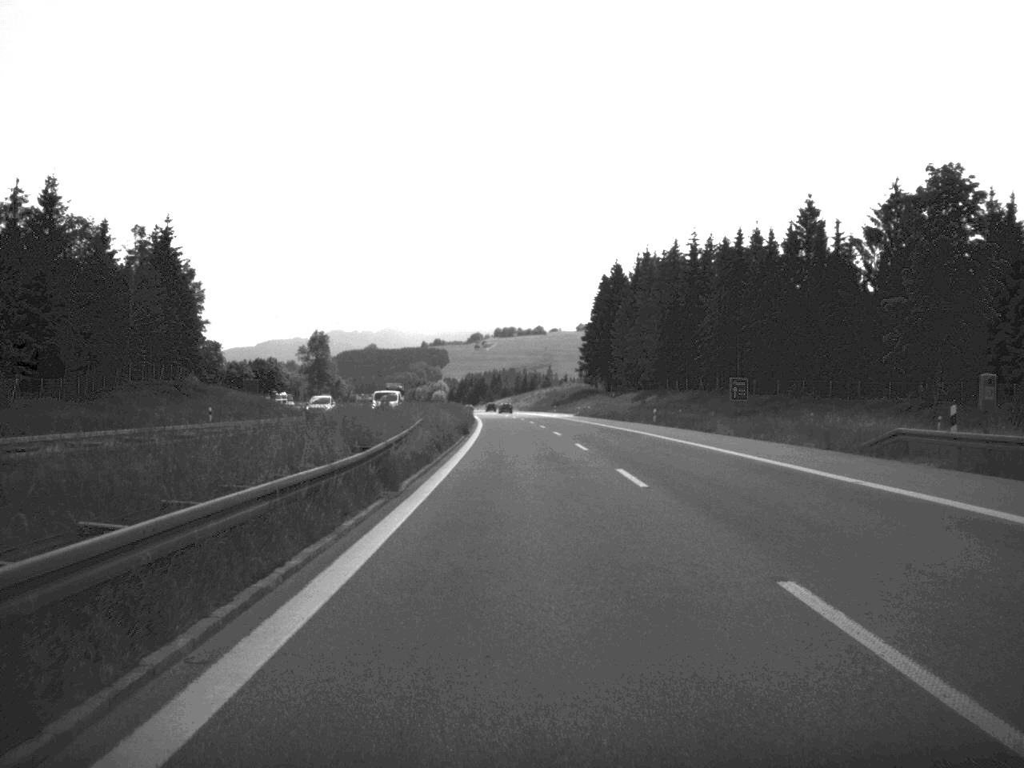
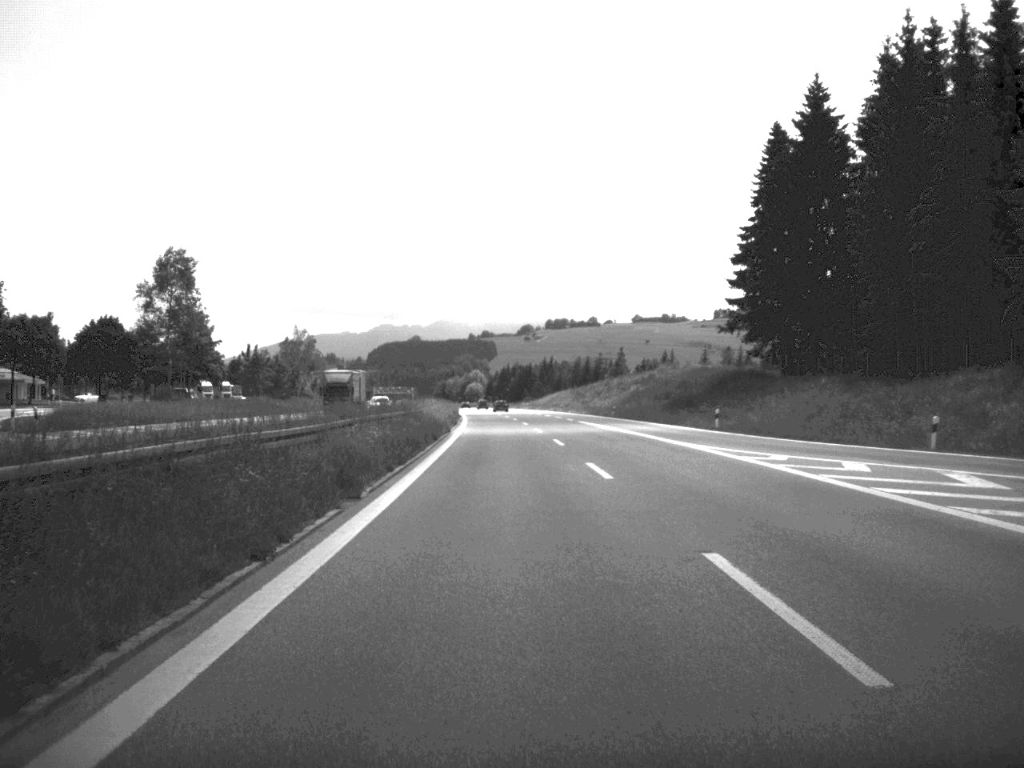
(-2.8, +120.9) m; -3°
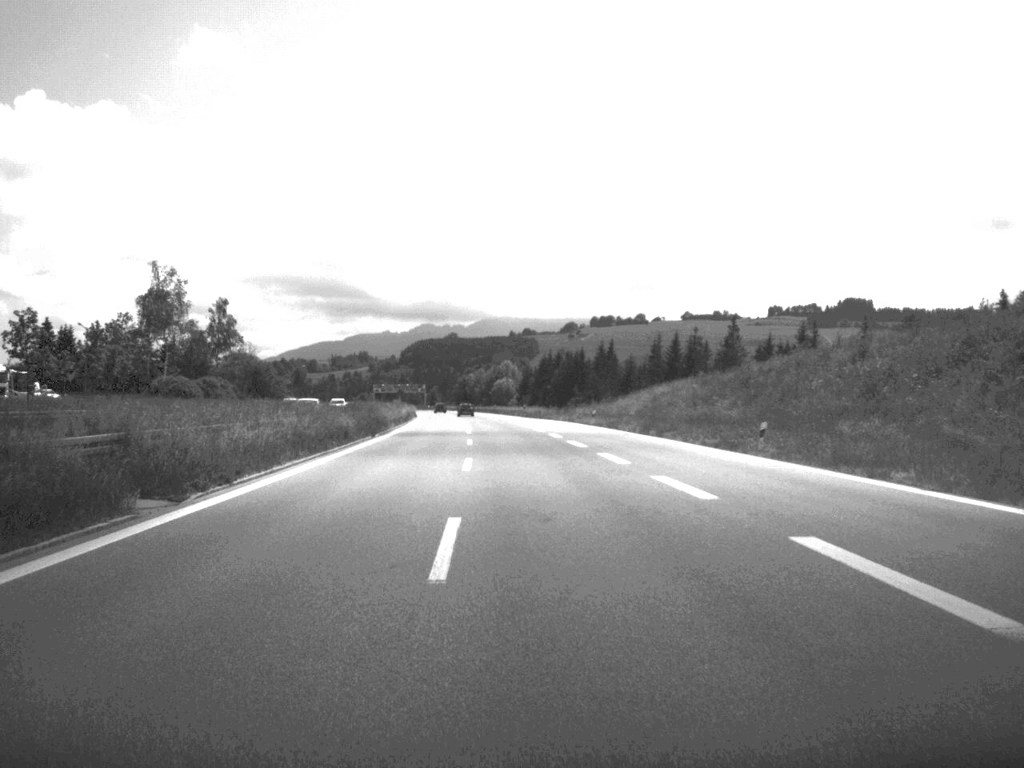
(-1.7, +119.3) m; -2°
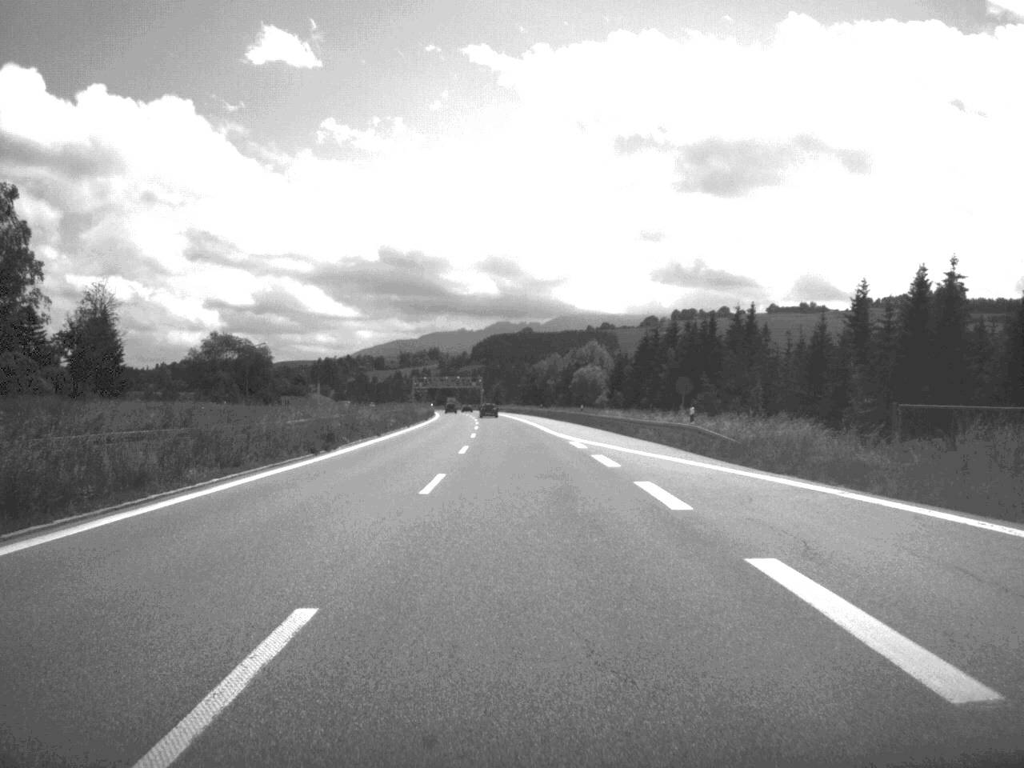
(-3.2, +96.0) m; -4°
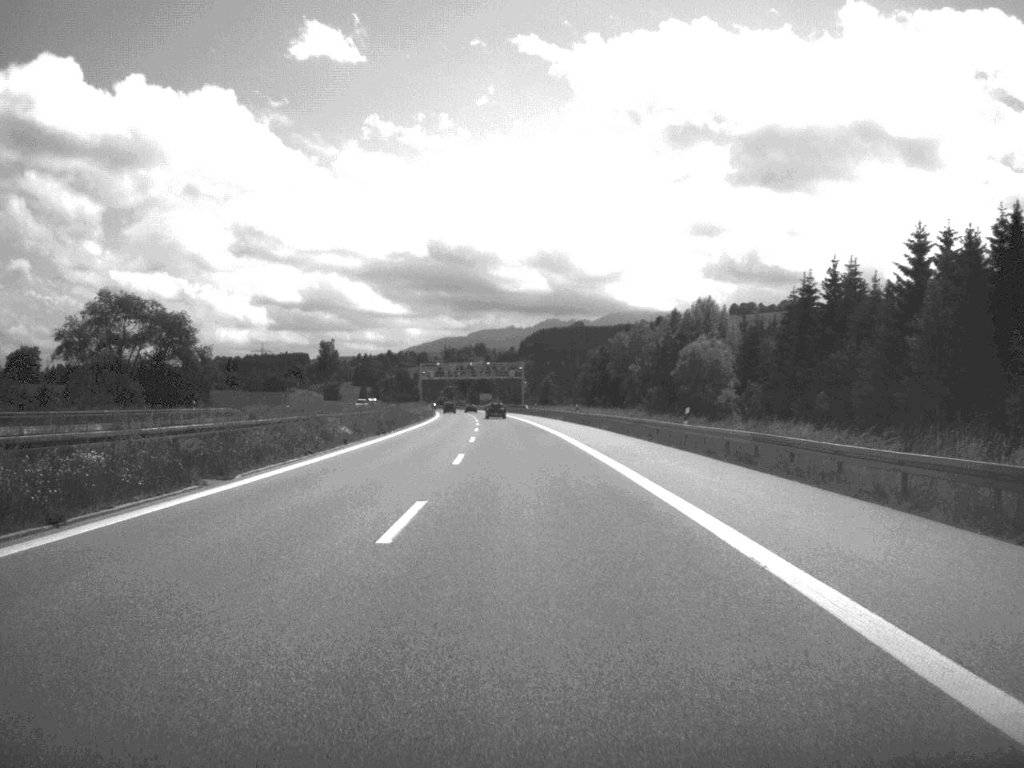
(-2.3, +94.9) m; -2°
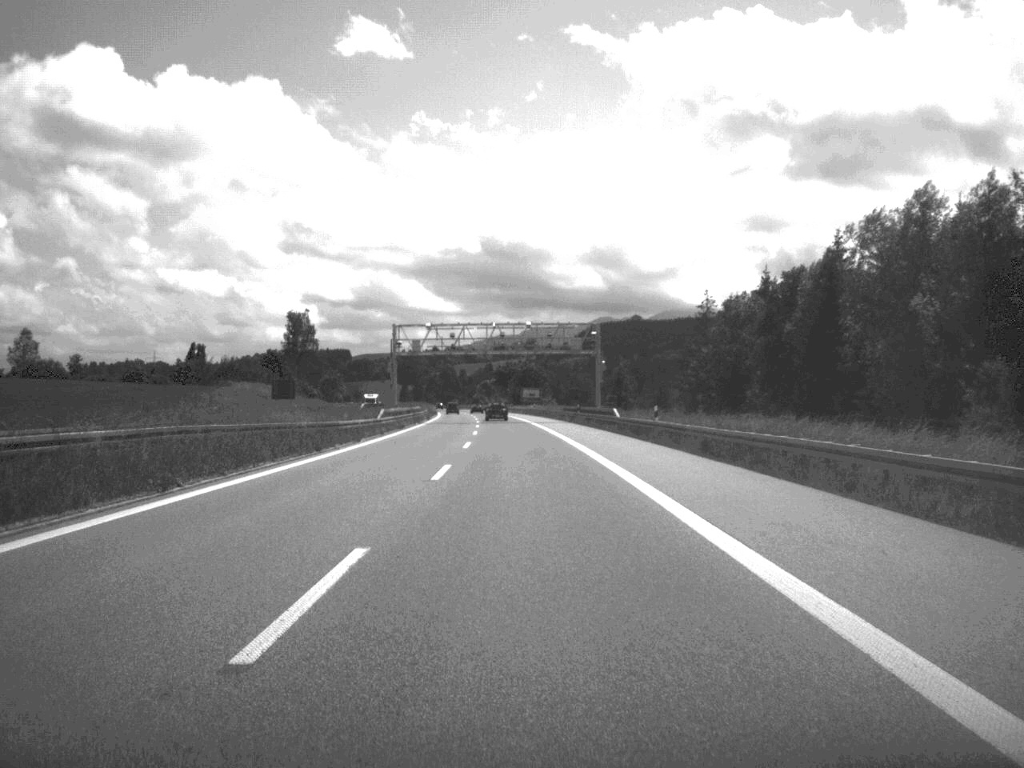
(-2.1, +95.2) m; -3°
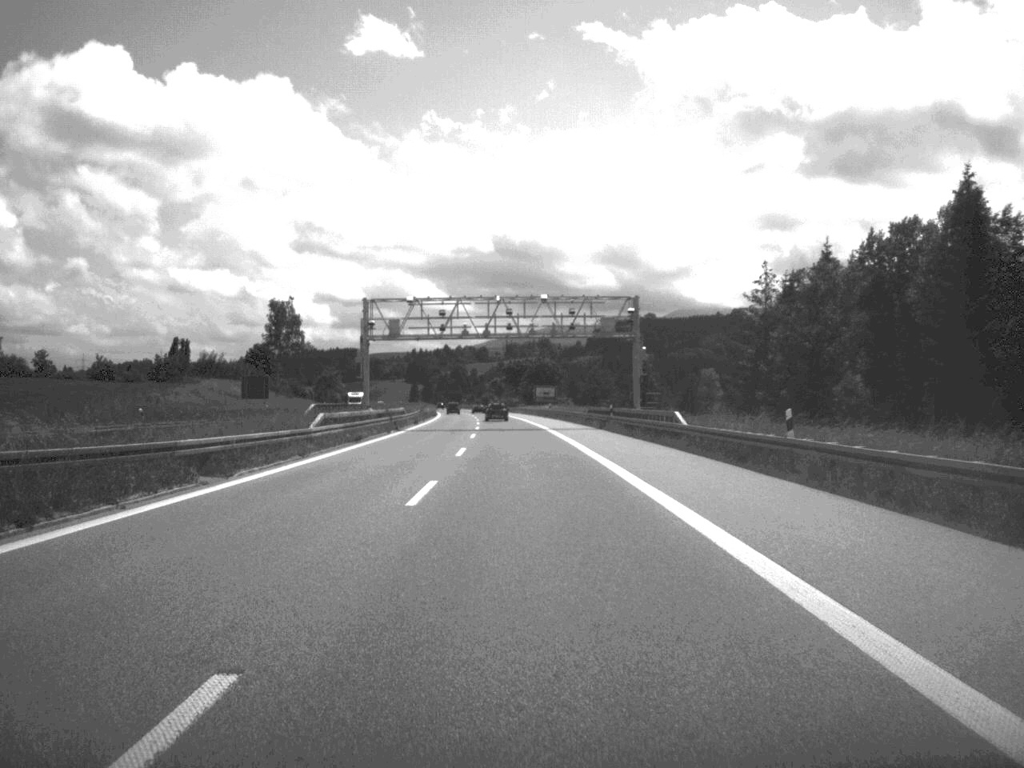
(-0.1, +23.9) m; -1°
